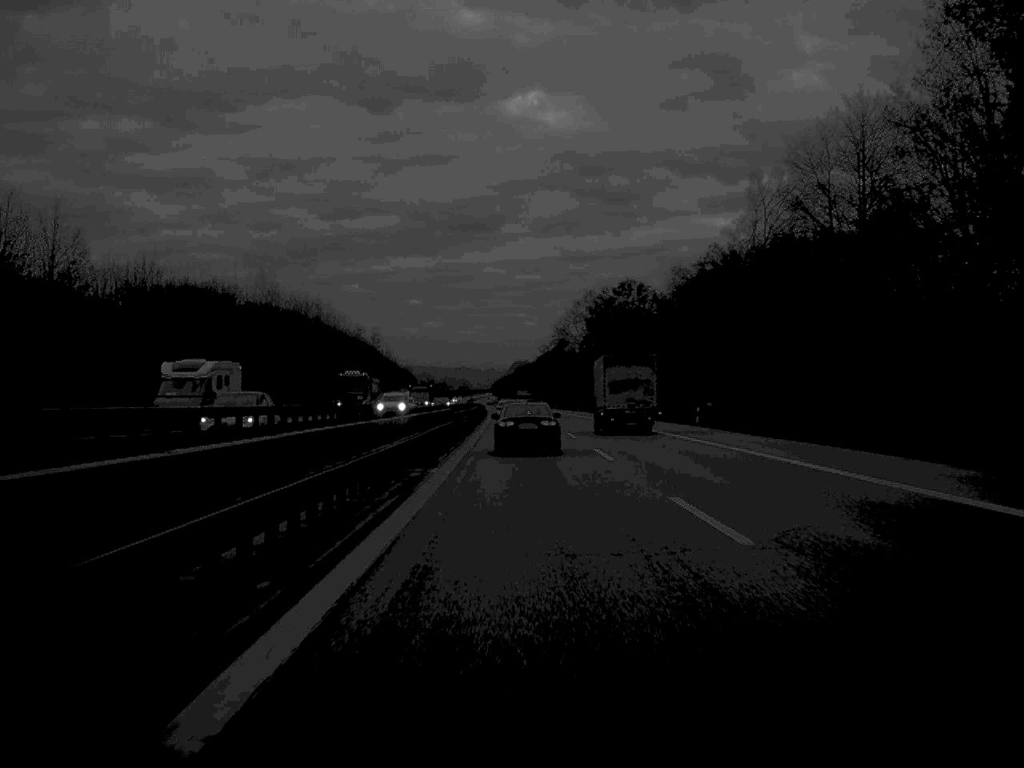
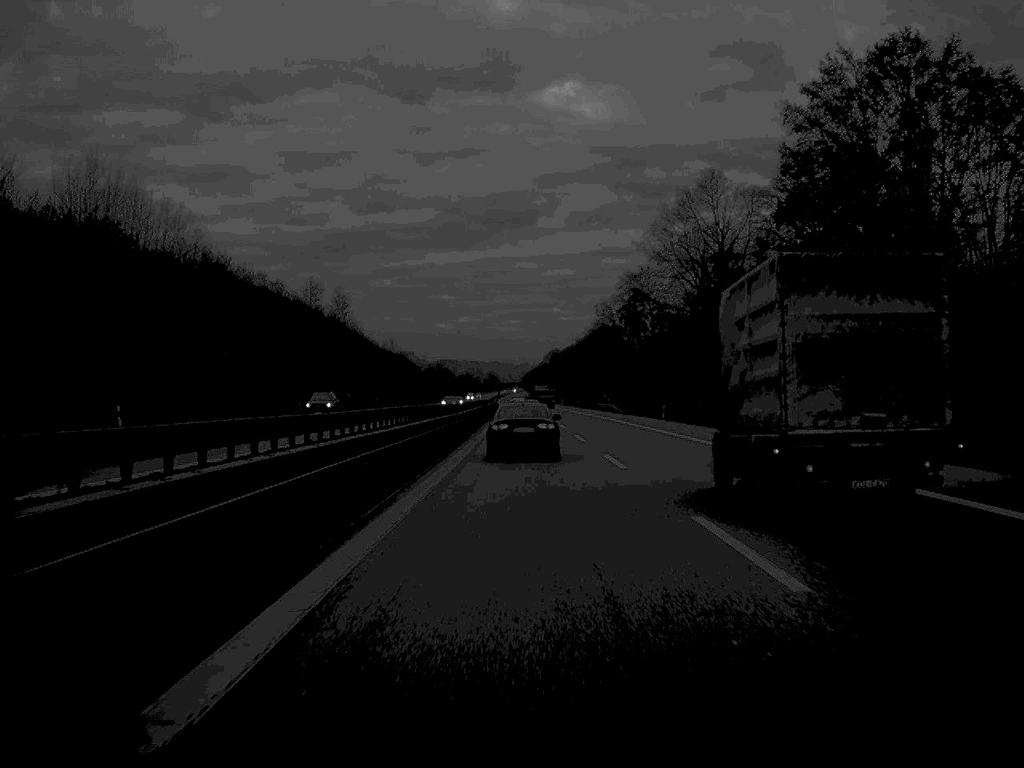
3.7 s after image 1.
(-1.9, +128.7) m; -2°
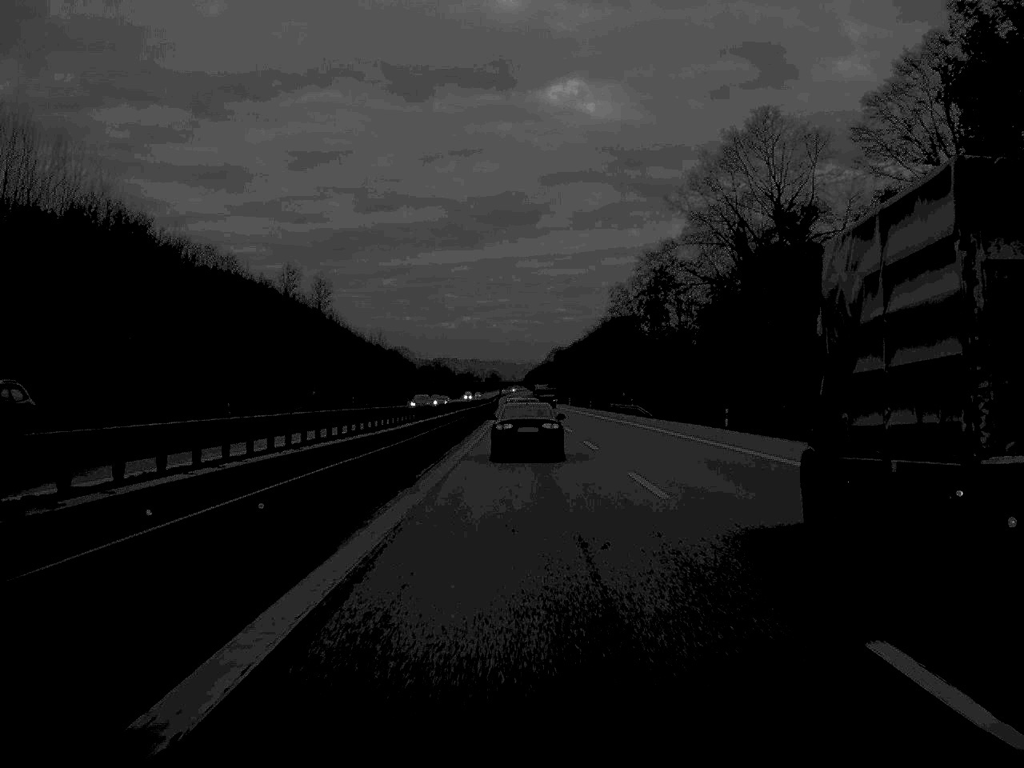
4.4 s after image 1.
(0.0, +25.8) m; 0°
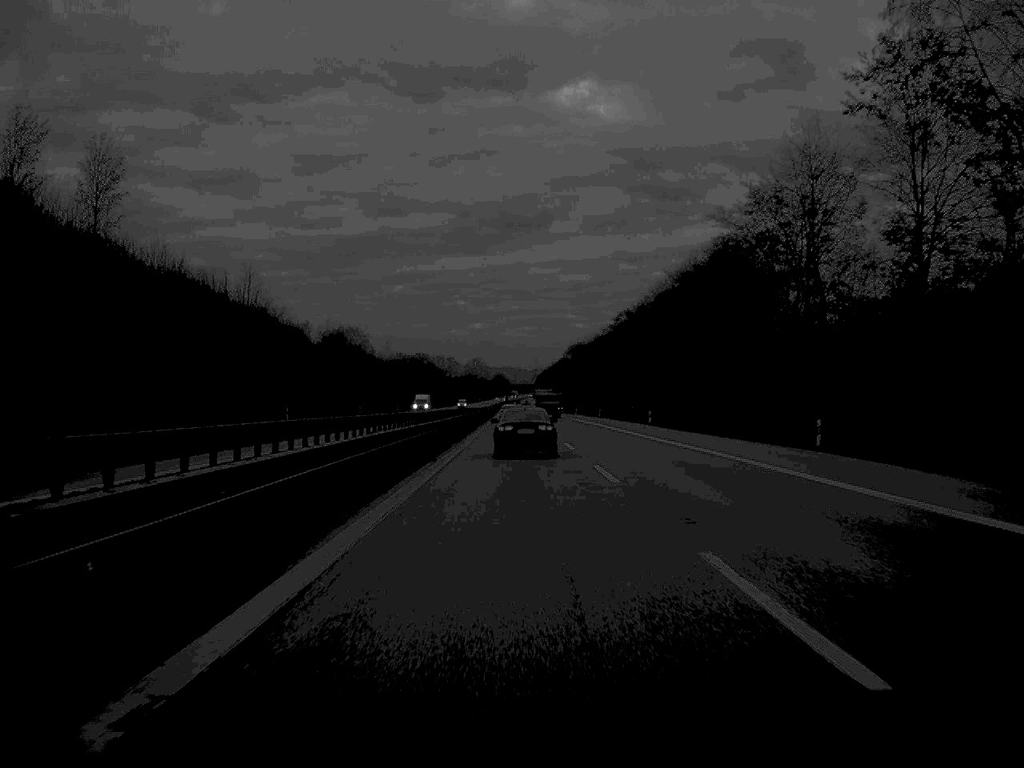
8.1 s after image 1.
(-0.6, +120.4) m; 0°
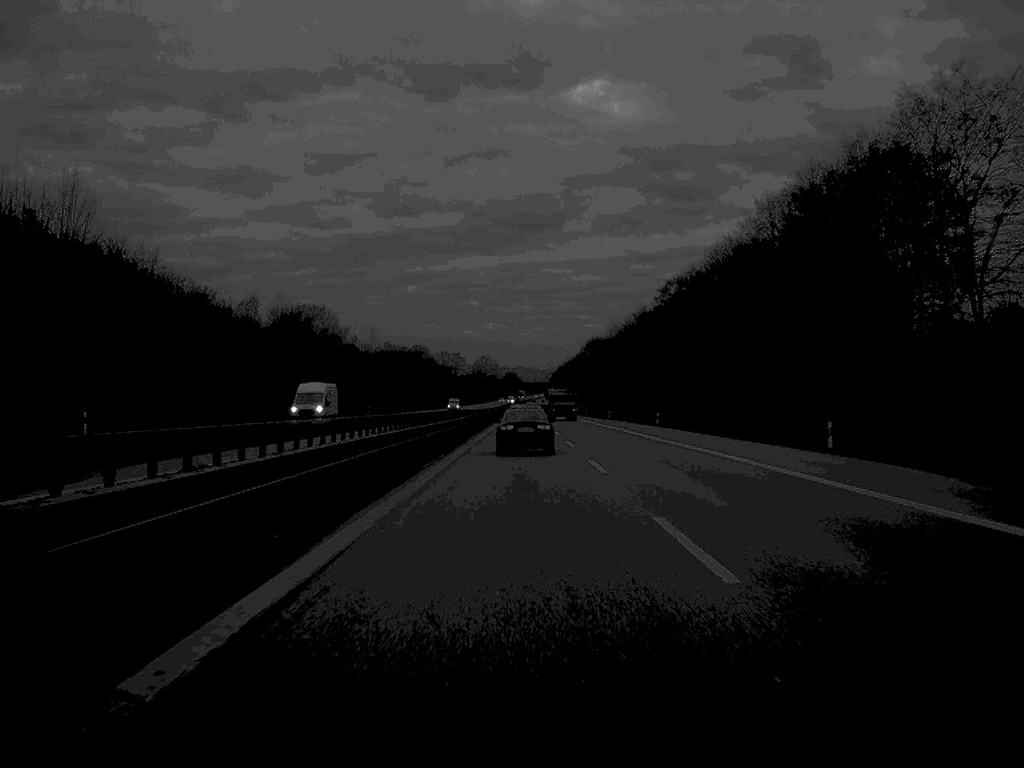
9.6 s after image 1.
(-0.3, +50.1) m; -1°
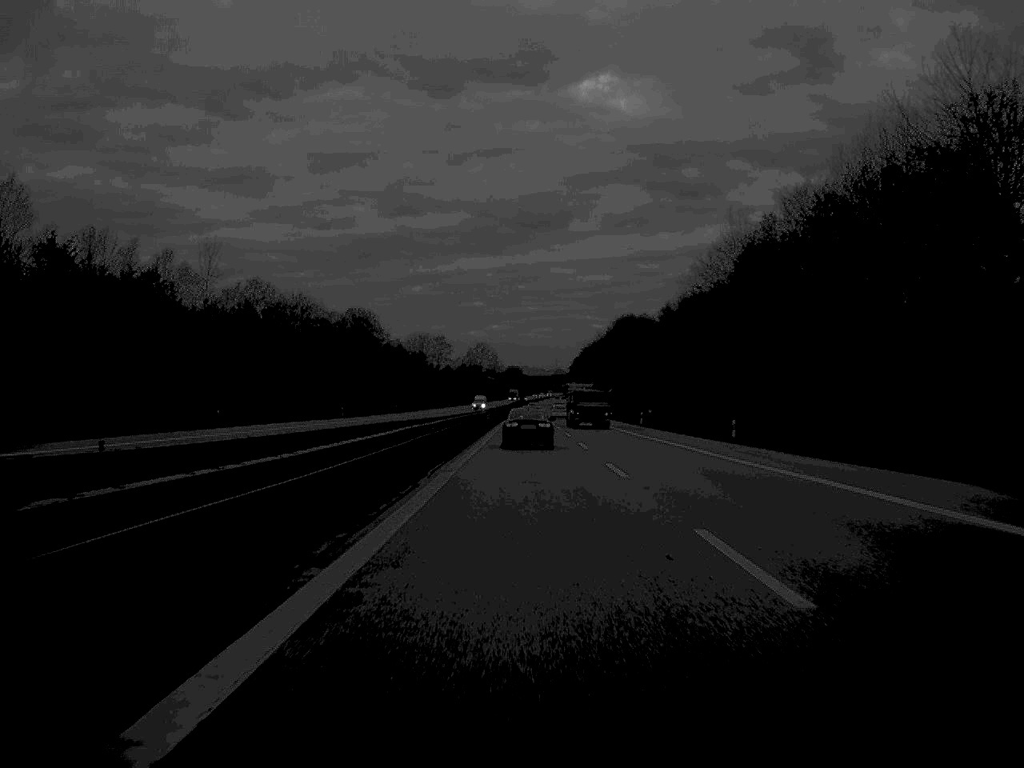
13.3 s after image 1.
(-0.6, +127.2) m; 0°
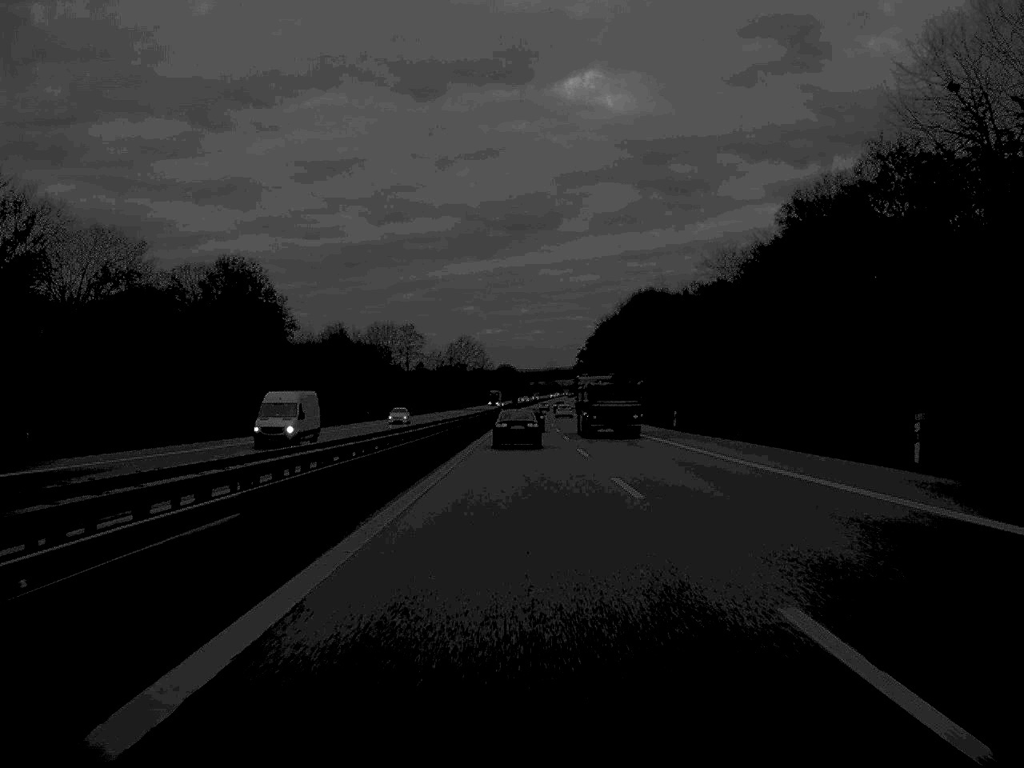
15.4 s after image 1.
(+0.2, +78.5) m; 0°
